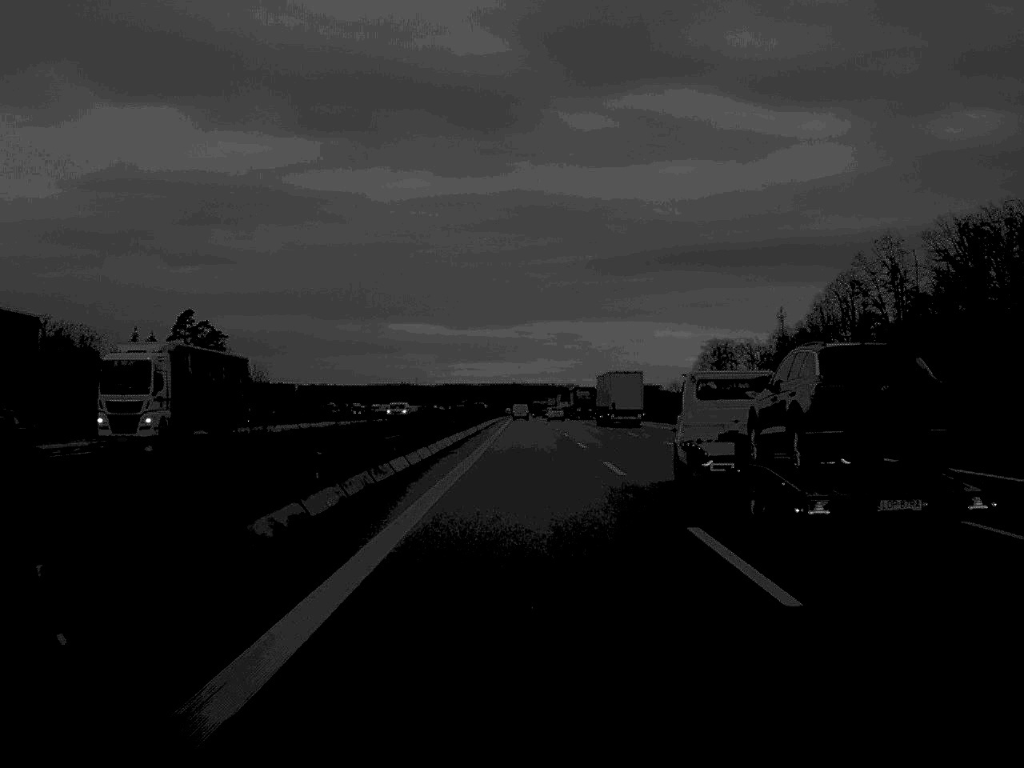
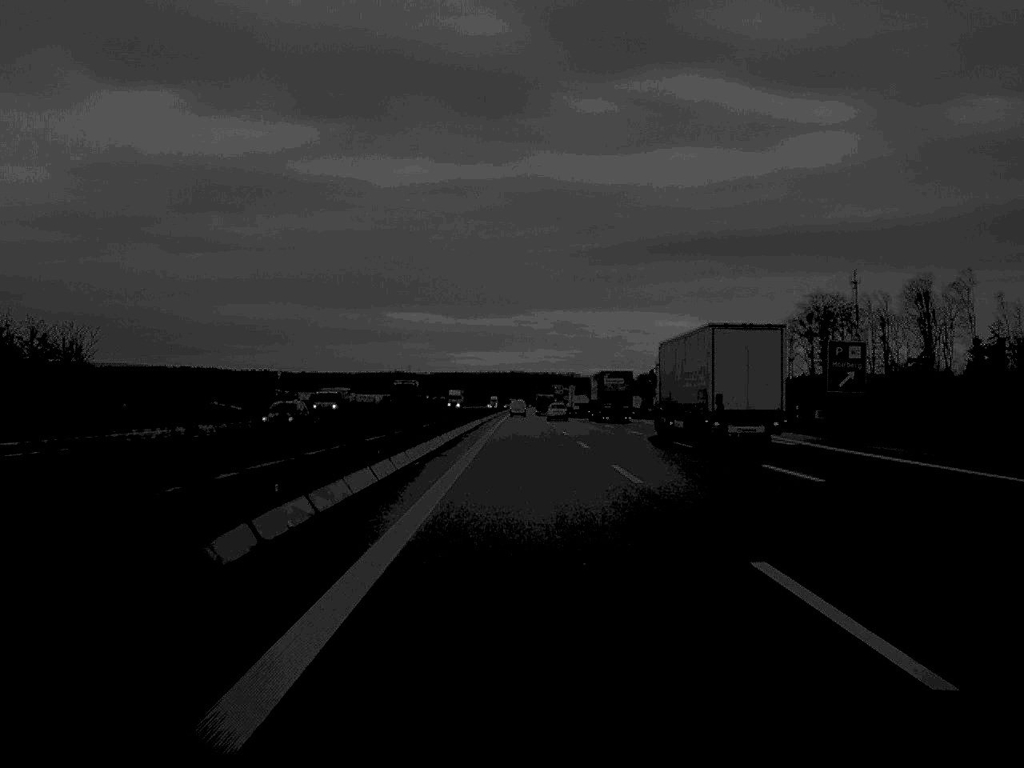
(-0.2, +129.2) m; 0°
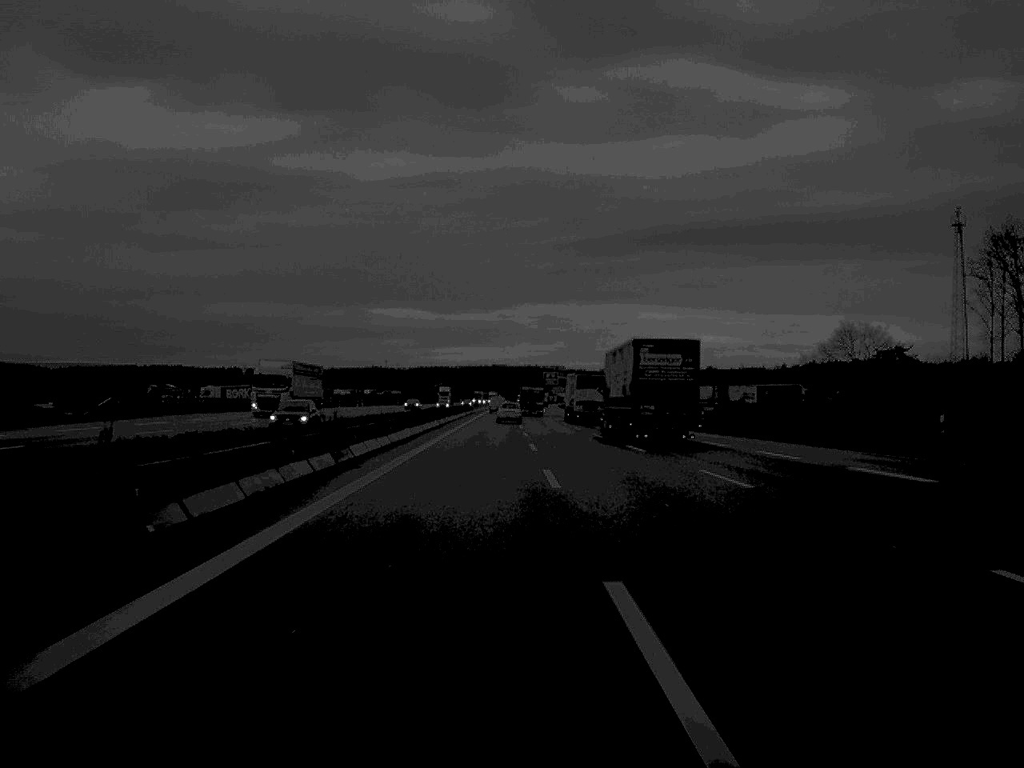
(+0.8, +126.3) m; +1°
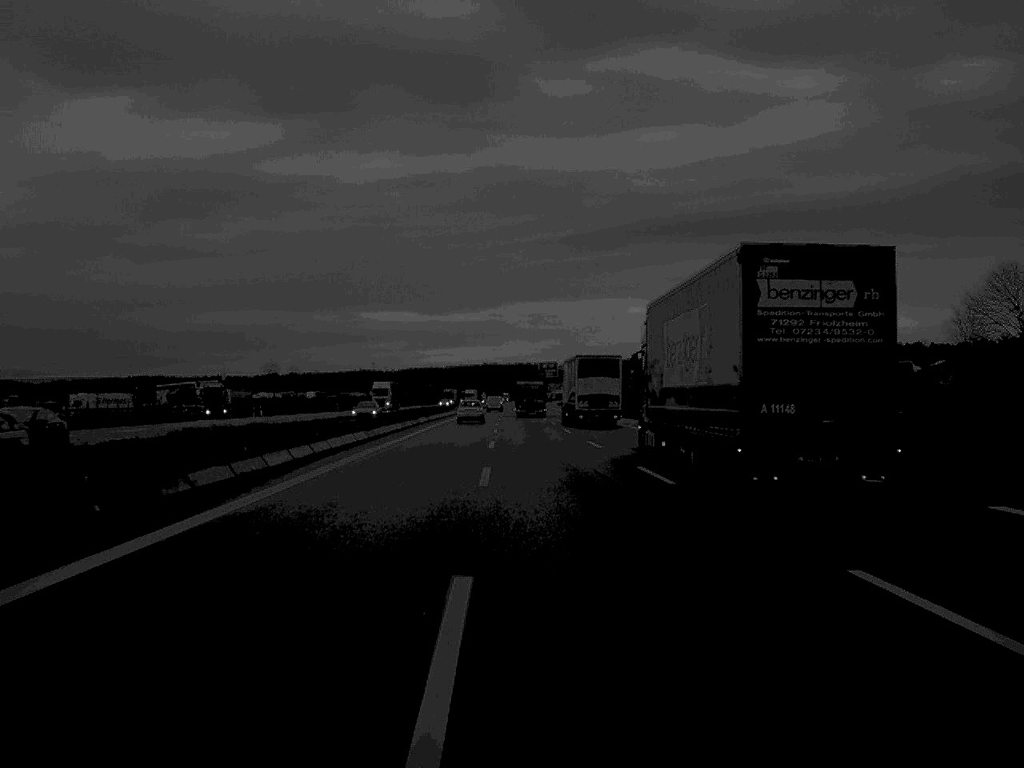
(+0.2, +71.3) m; 0°
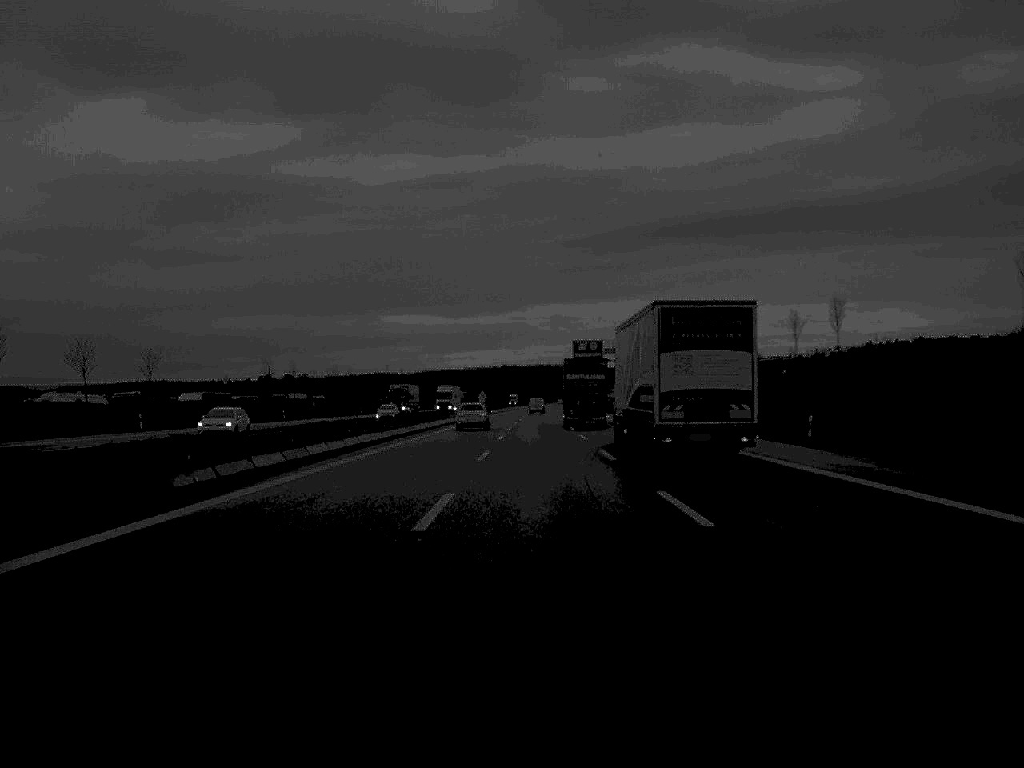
(-0.8, +97.4) m; -1°
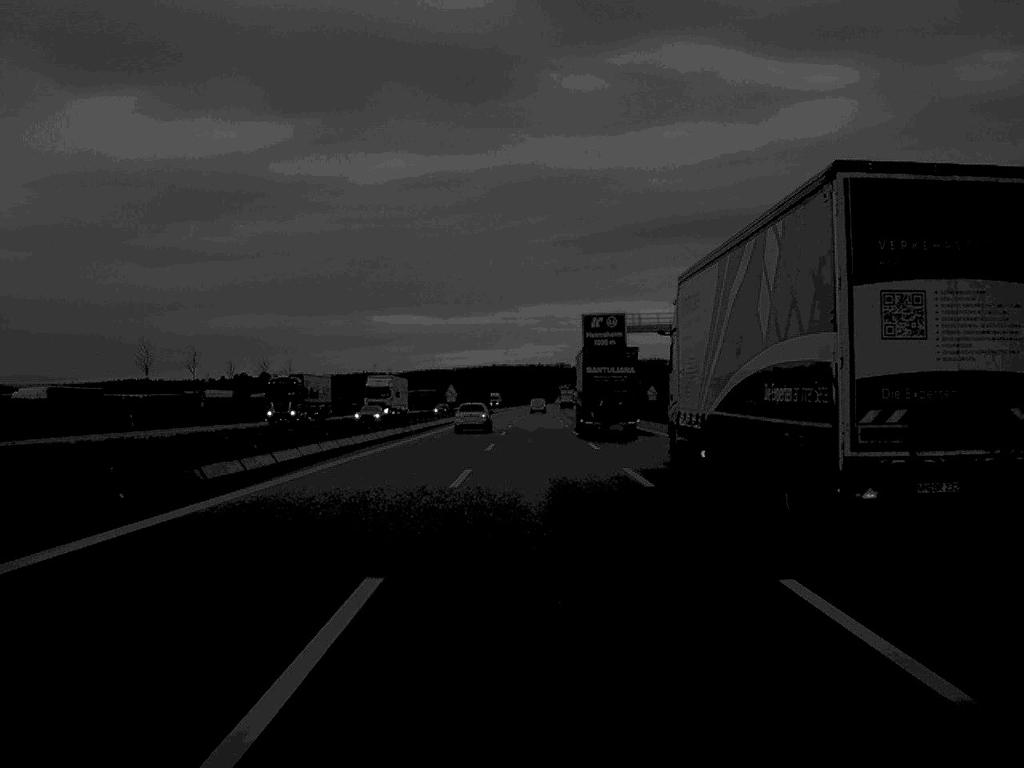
(+0.2, +46.3) m; 0°
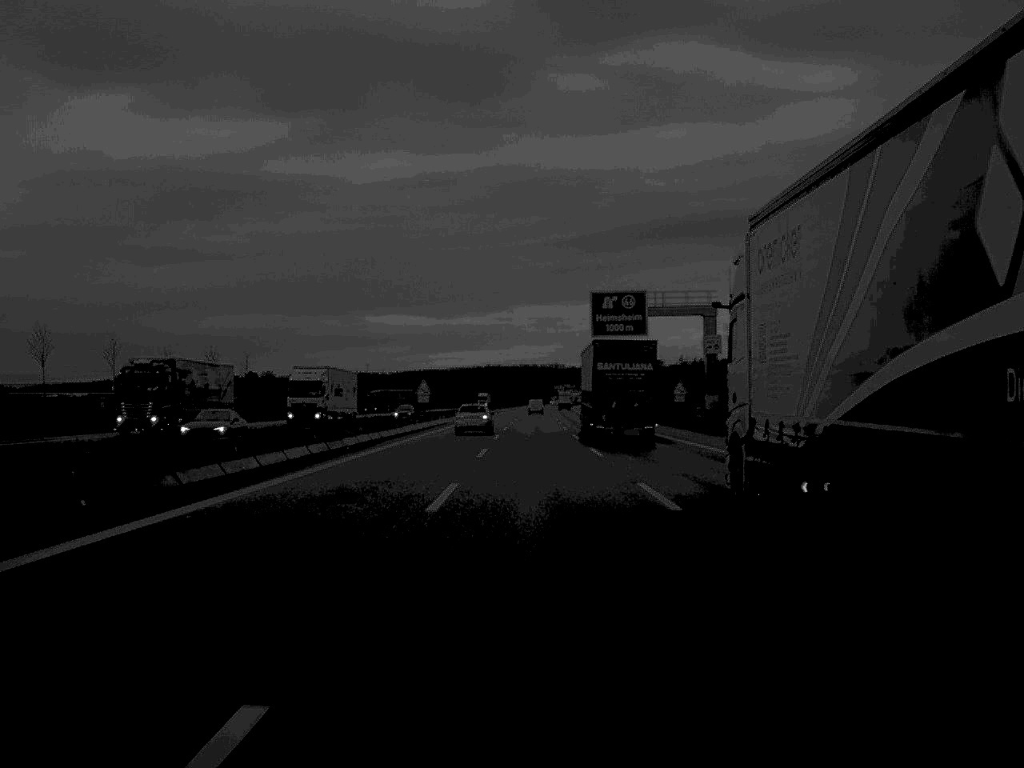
(+0.1, +22.5) m; 0°
